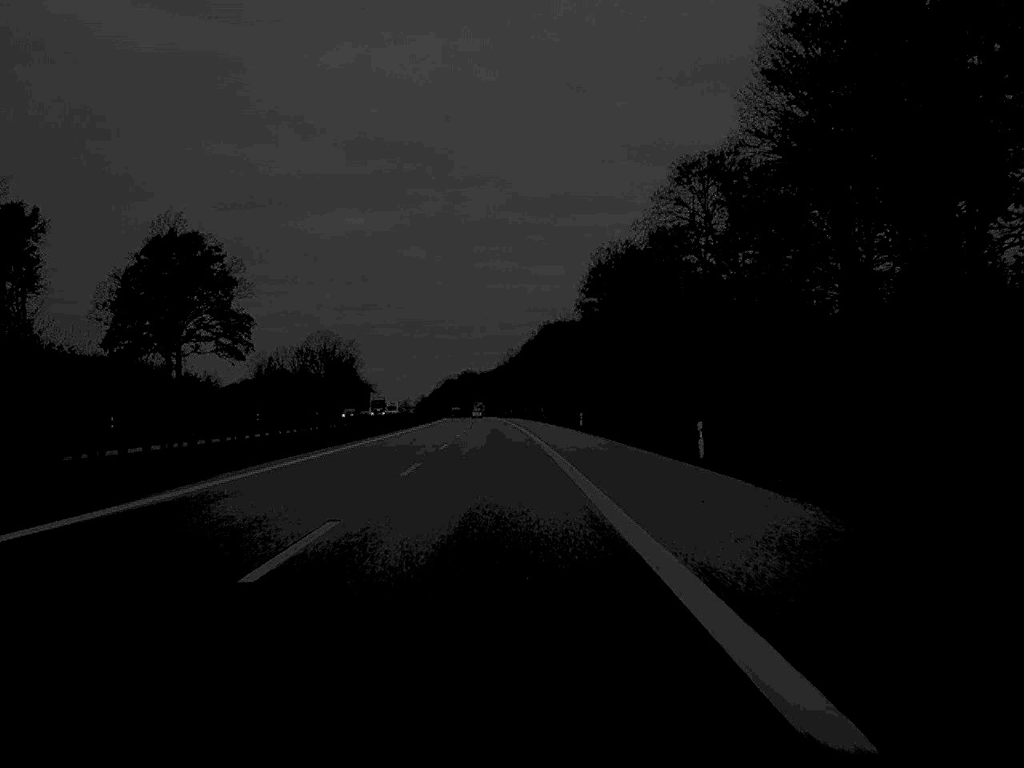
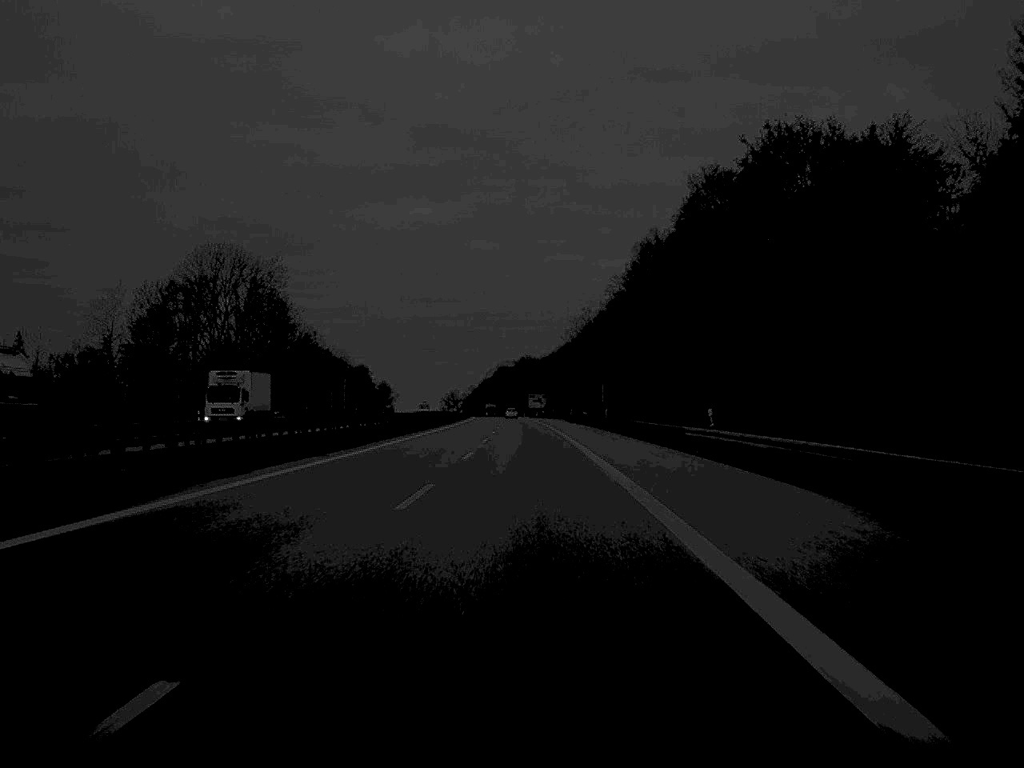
(-3.9, +134.6) m; -3°
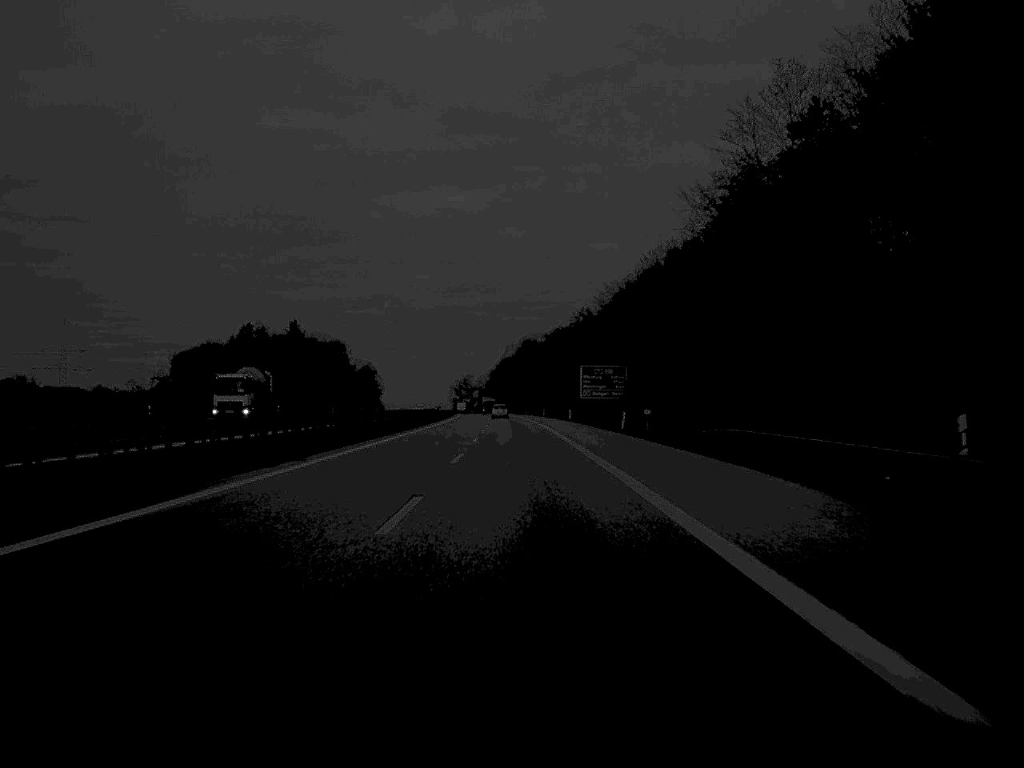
(-1.7, +163.6) m; -1°
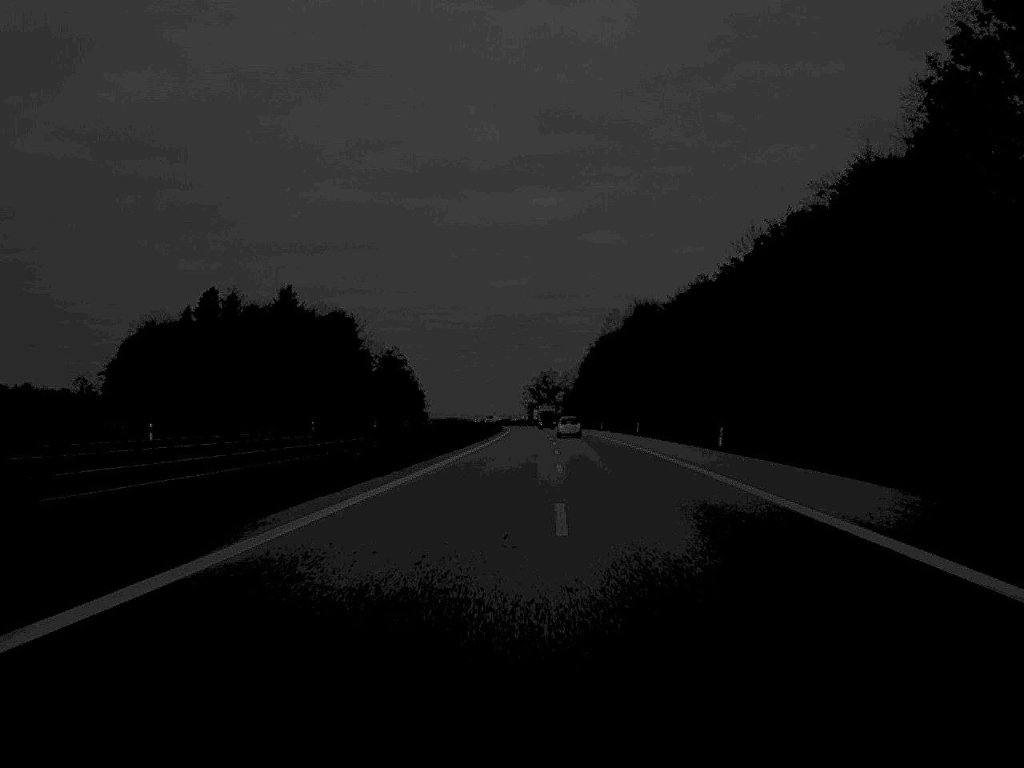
(-5.1, +159.4) m; -4°
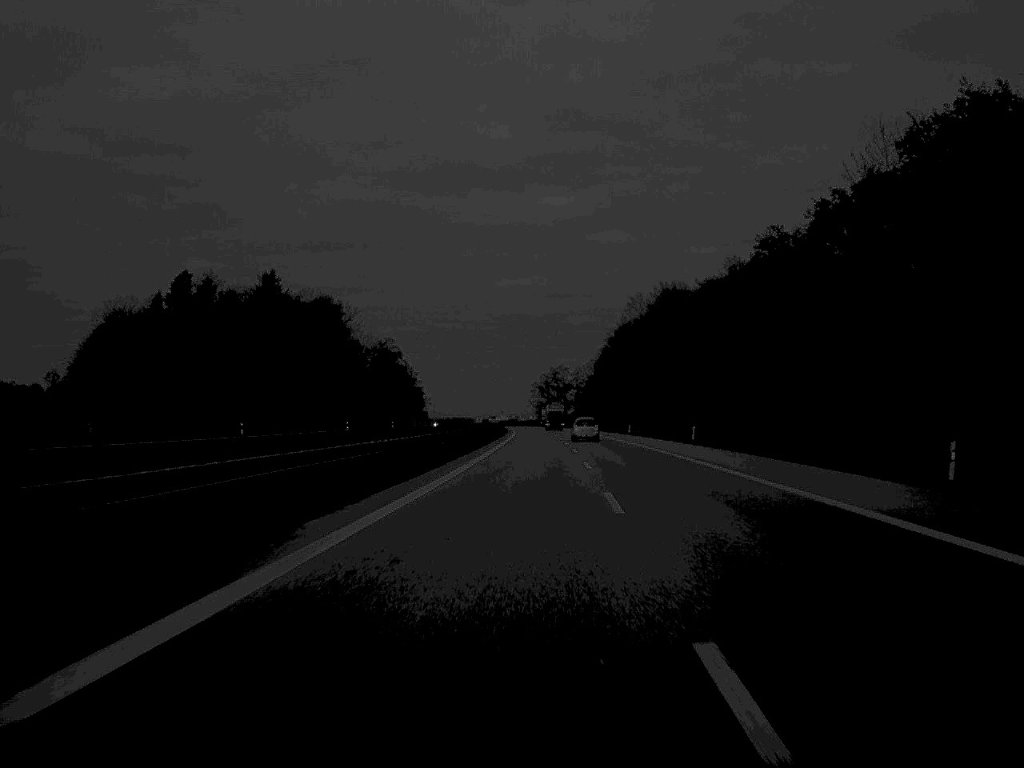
(-0.1, +32.3) m; 0°
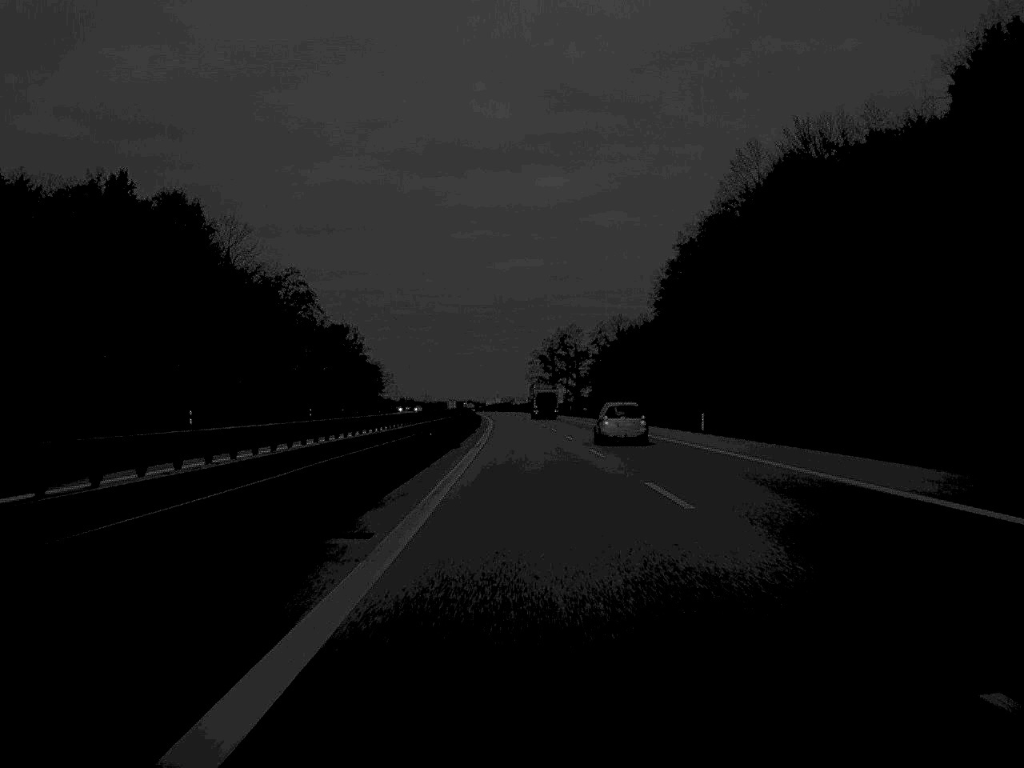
(+0.2, +108.3) m; 0°
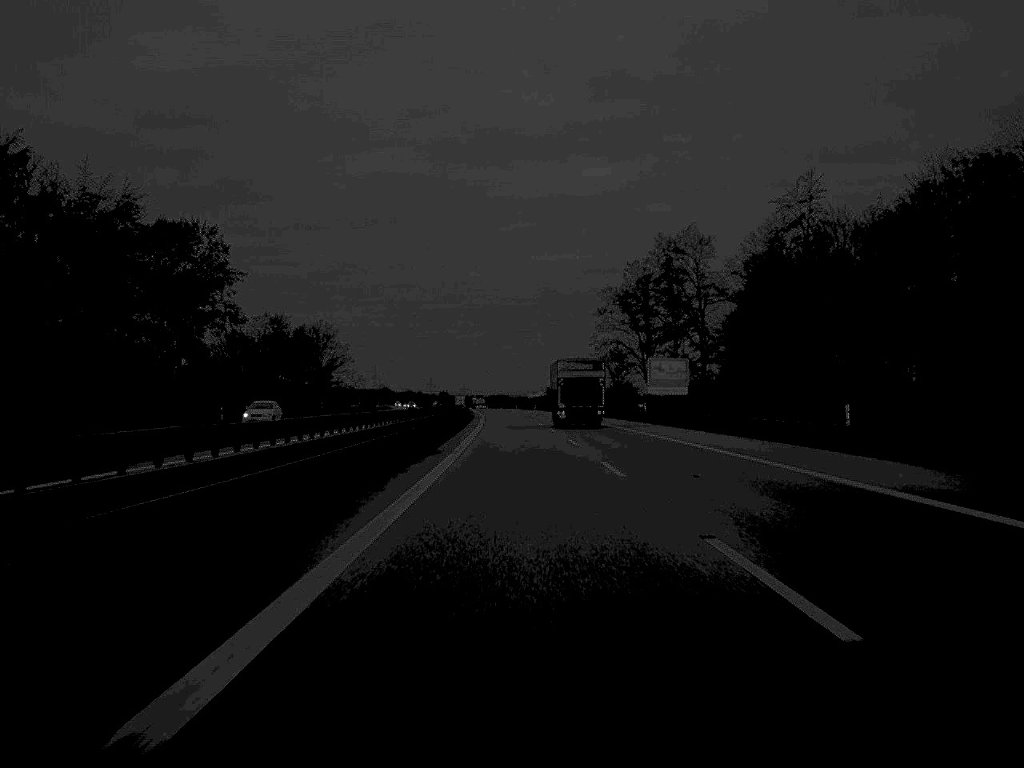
(-2.2, +135.0) m; -2°
